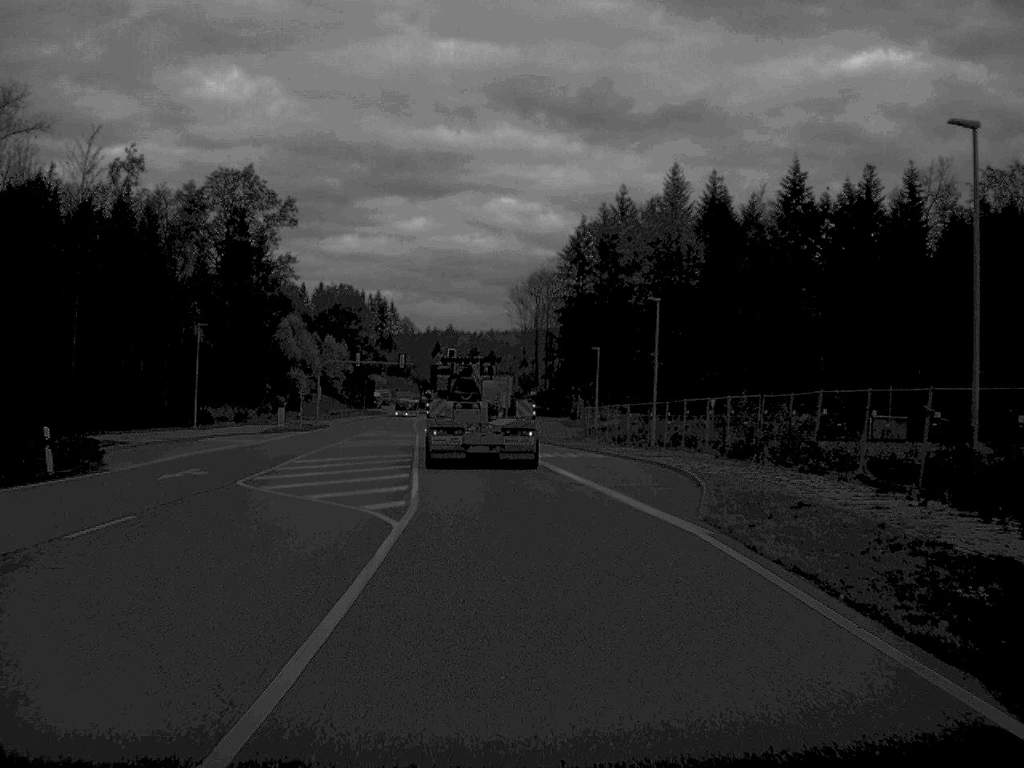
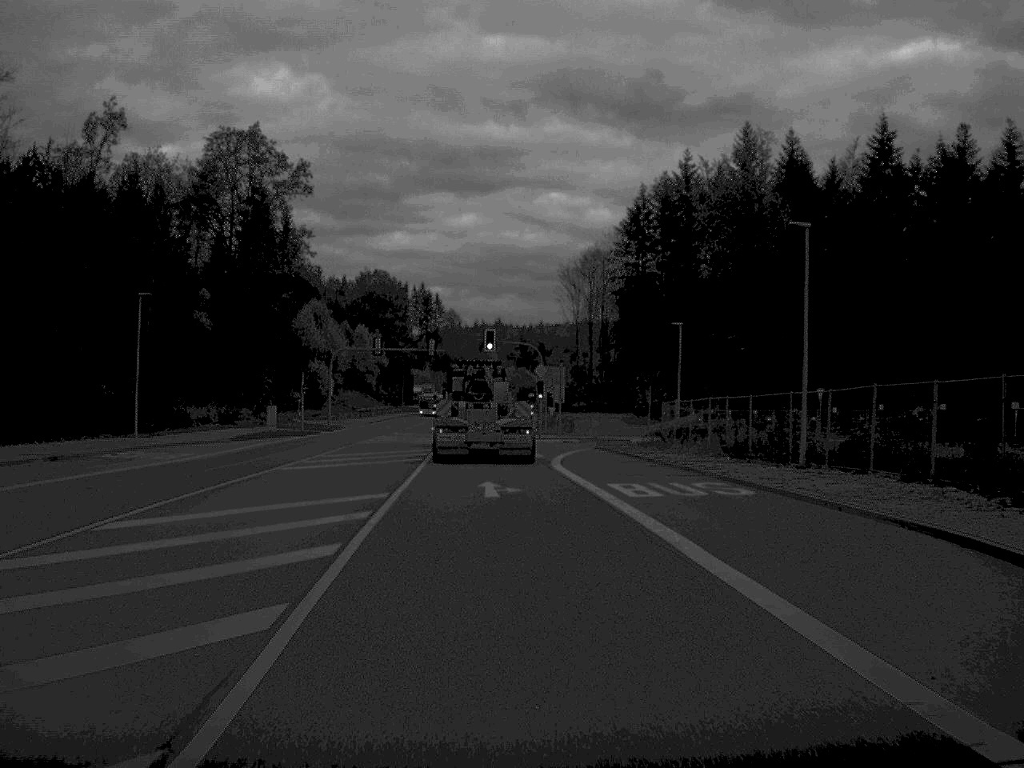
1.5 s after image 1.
(-0.4, +19.9) m; -2°
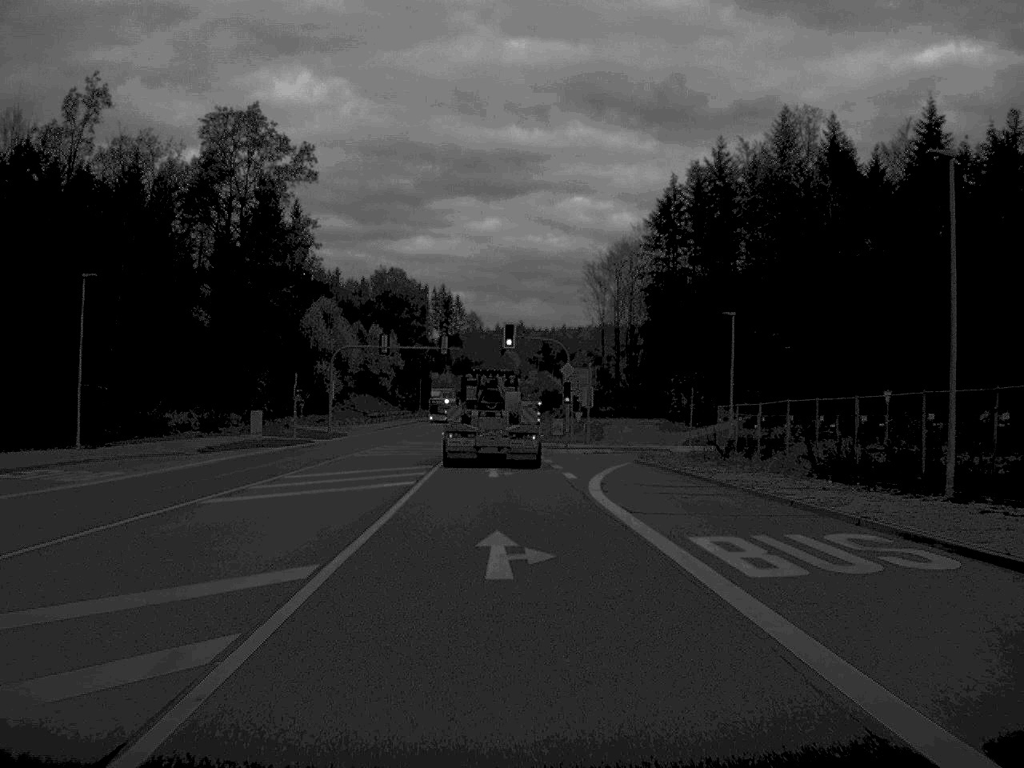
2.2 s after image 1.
(-0.1, +9.8) m; -1°
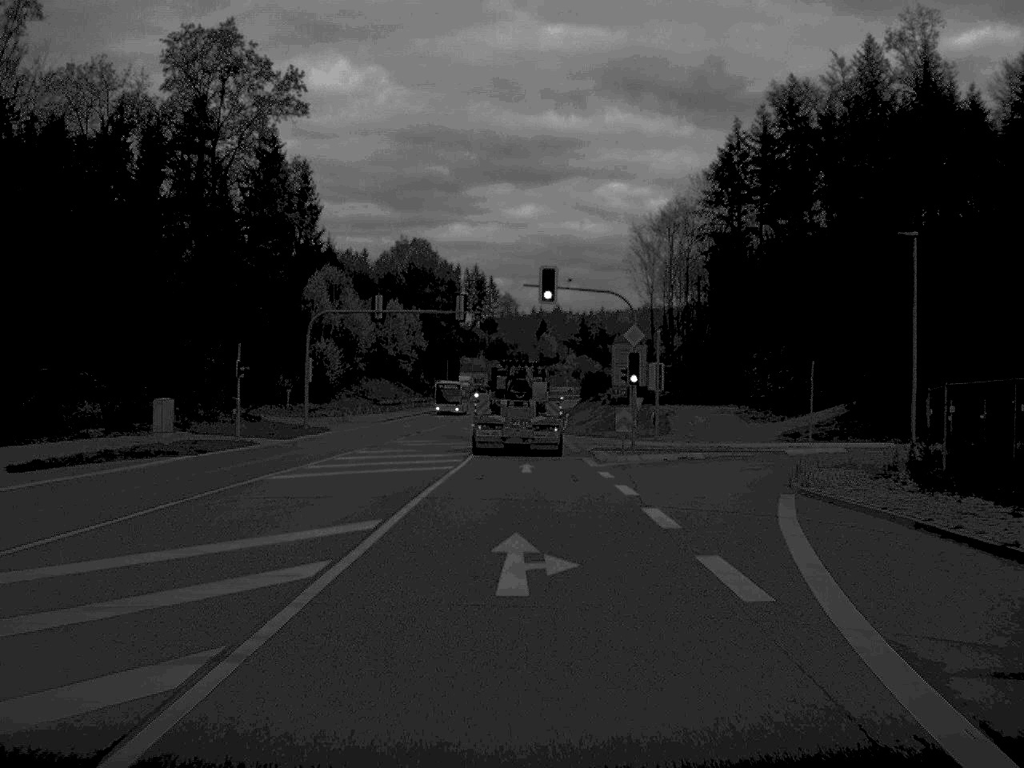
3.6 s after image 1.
(-0.3, +21.3) m; -2°
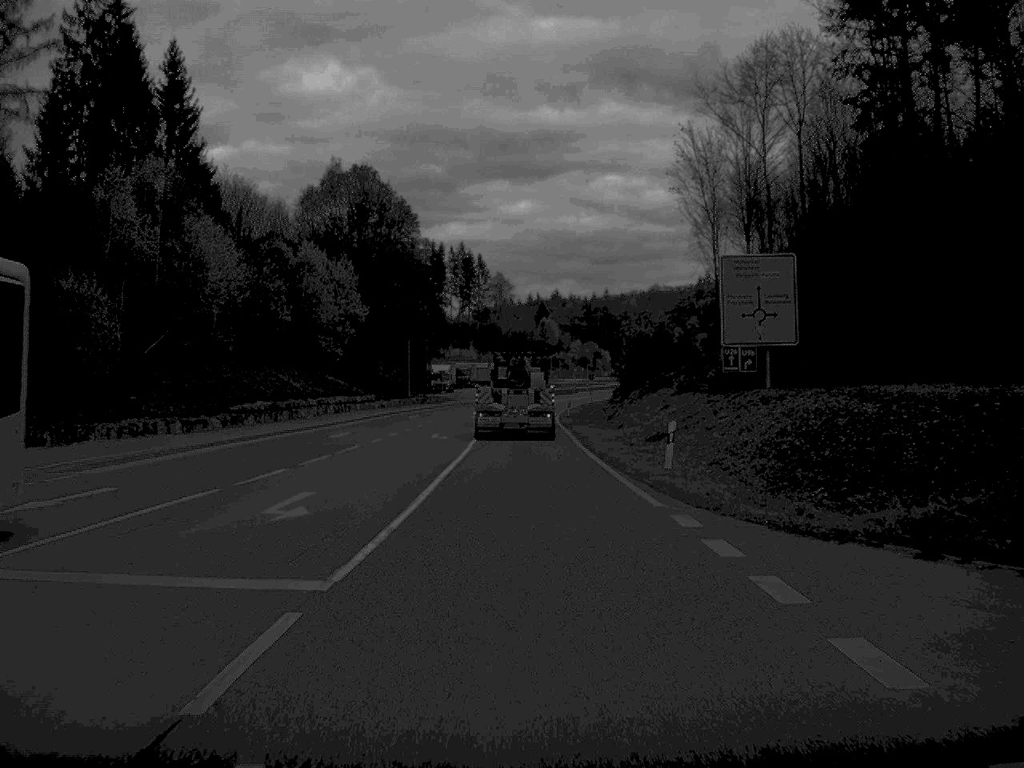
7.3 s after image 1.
(-0.1, +58.3) m; 0°
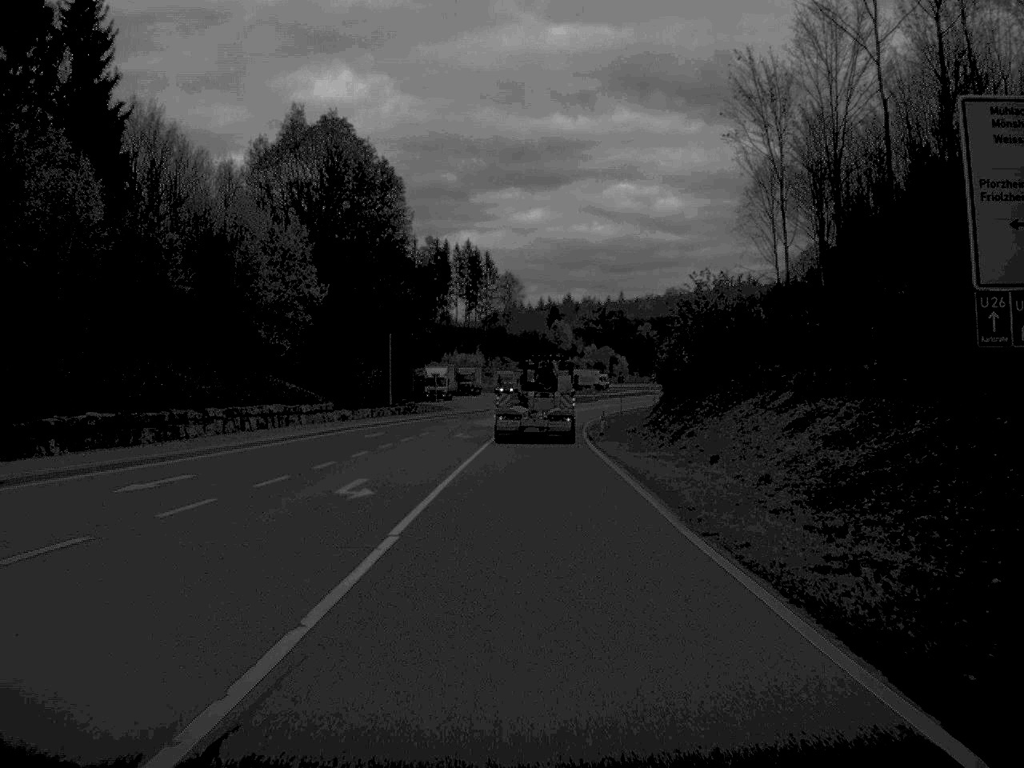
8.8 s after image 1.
(-0.1, +25.6) m; -1°
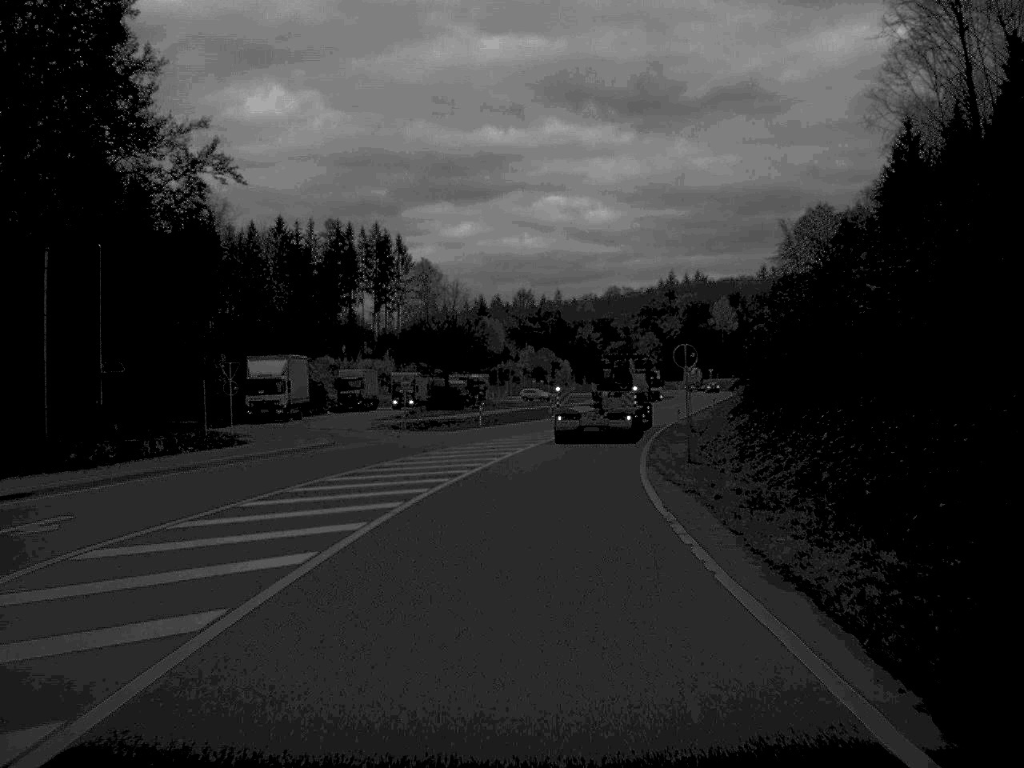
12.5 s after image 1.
(+1.1, +62.2) m; +3°
